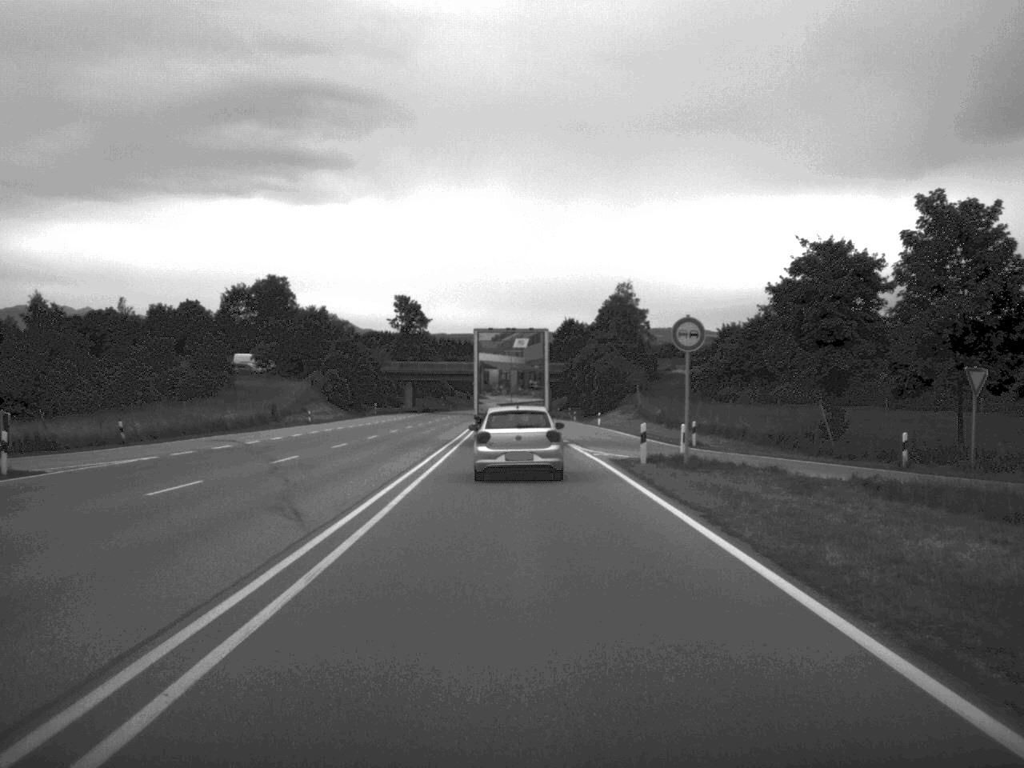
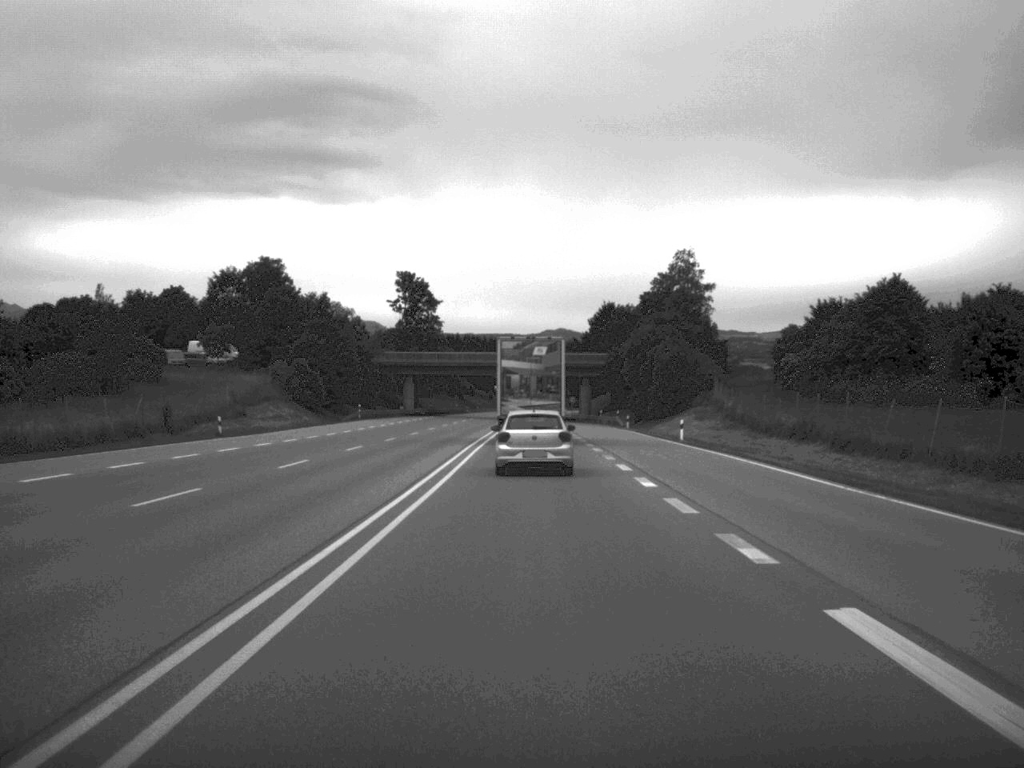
(-0.5, +37.2) m; -1°
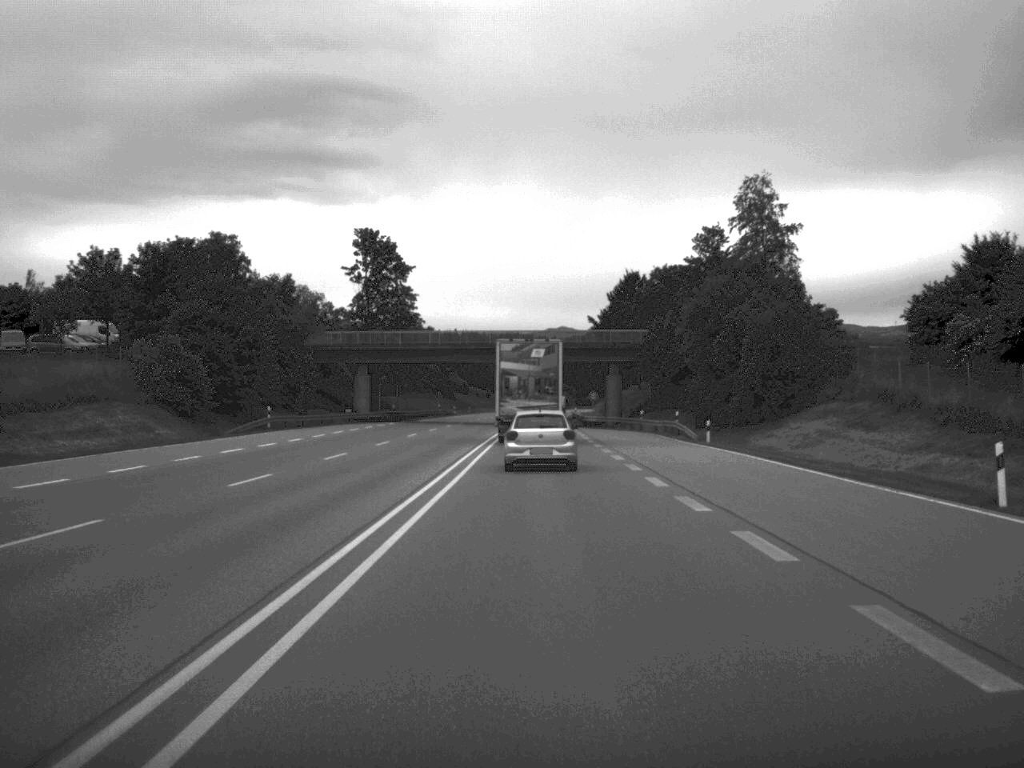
(-0.1, +41.4) m; 0°
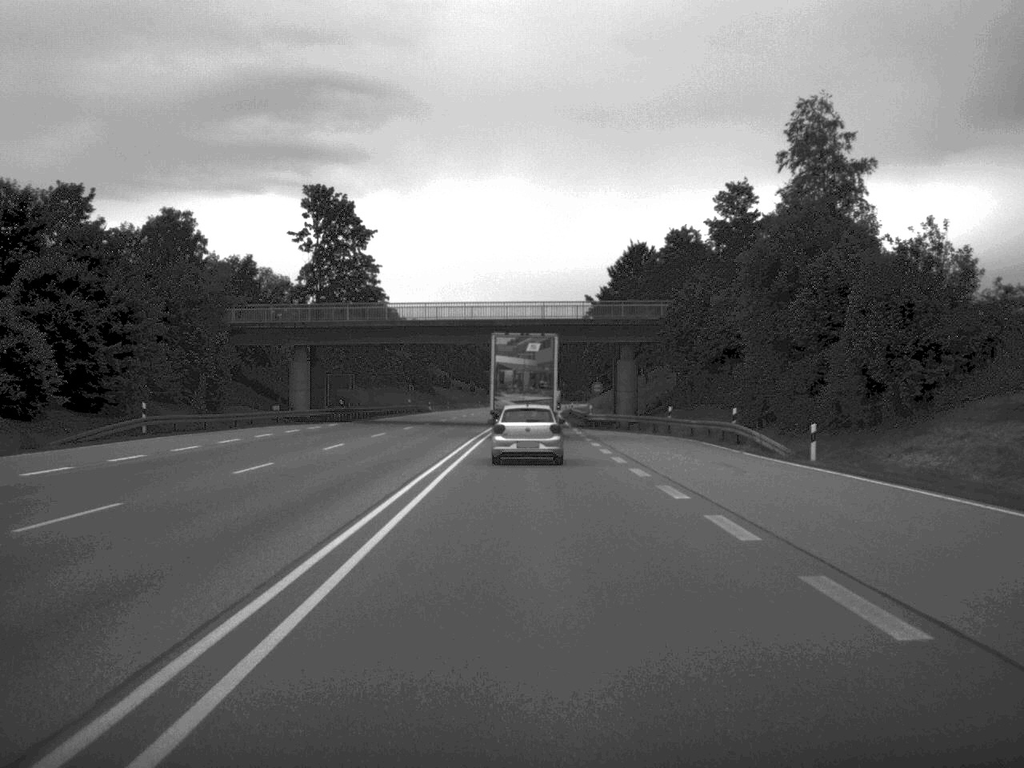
(+0.1, +22.3) m; 0°
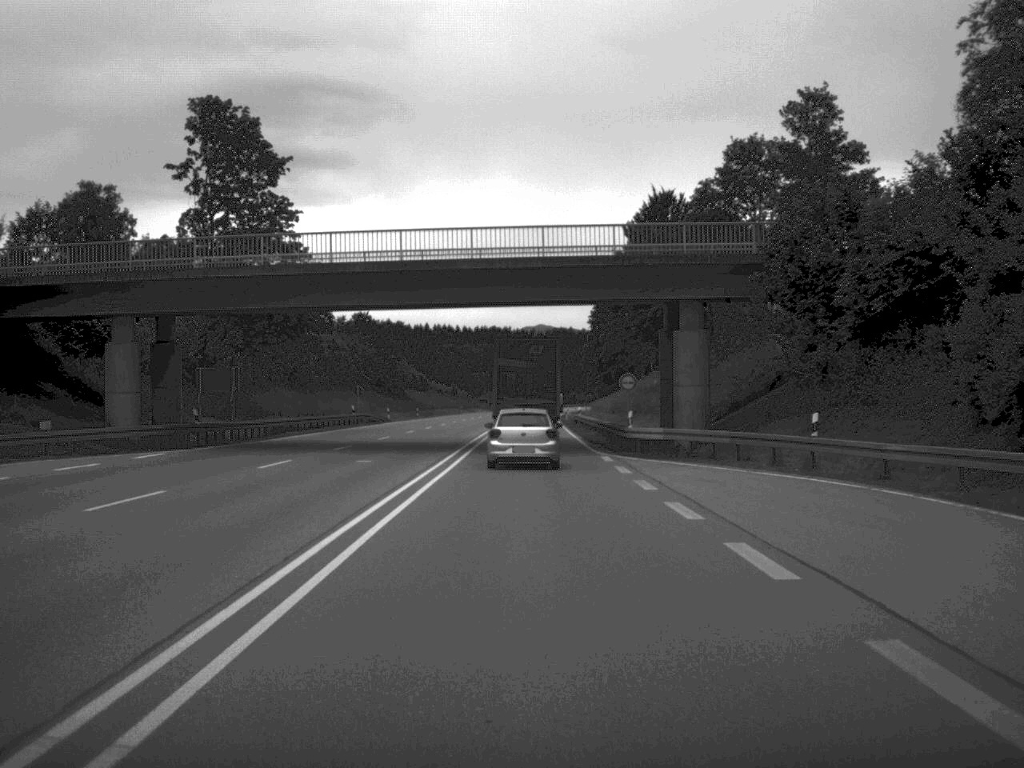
(+0.1, +32.3) m; 0°
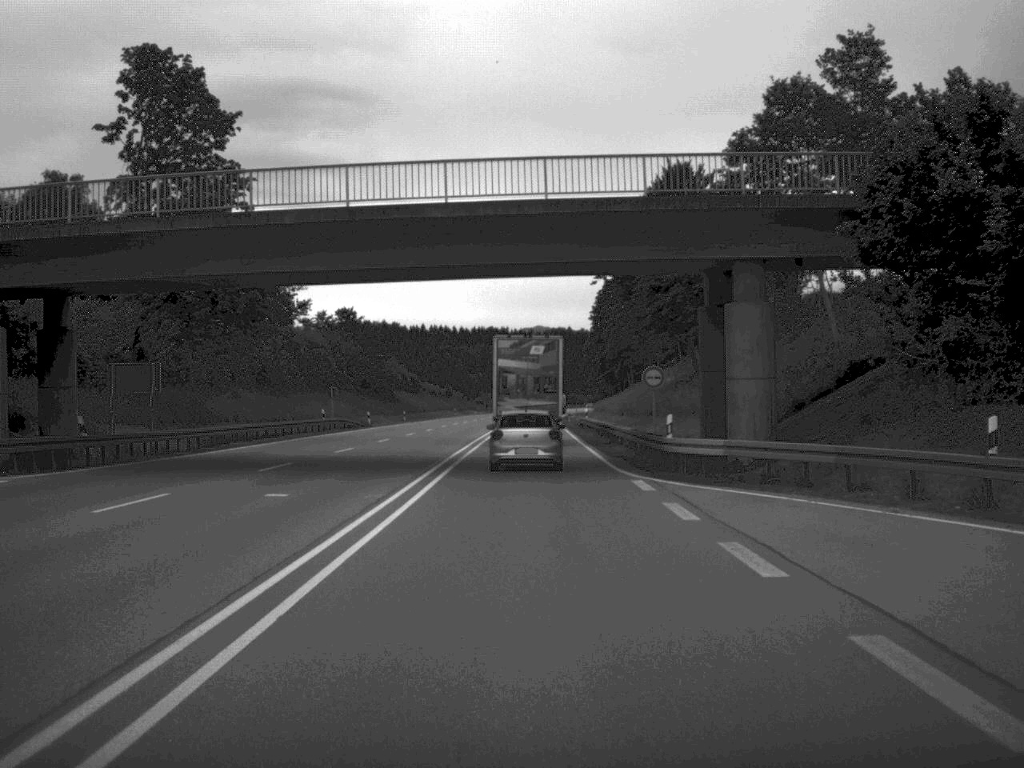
(0.0, +11.5) m; 0°
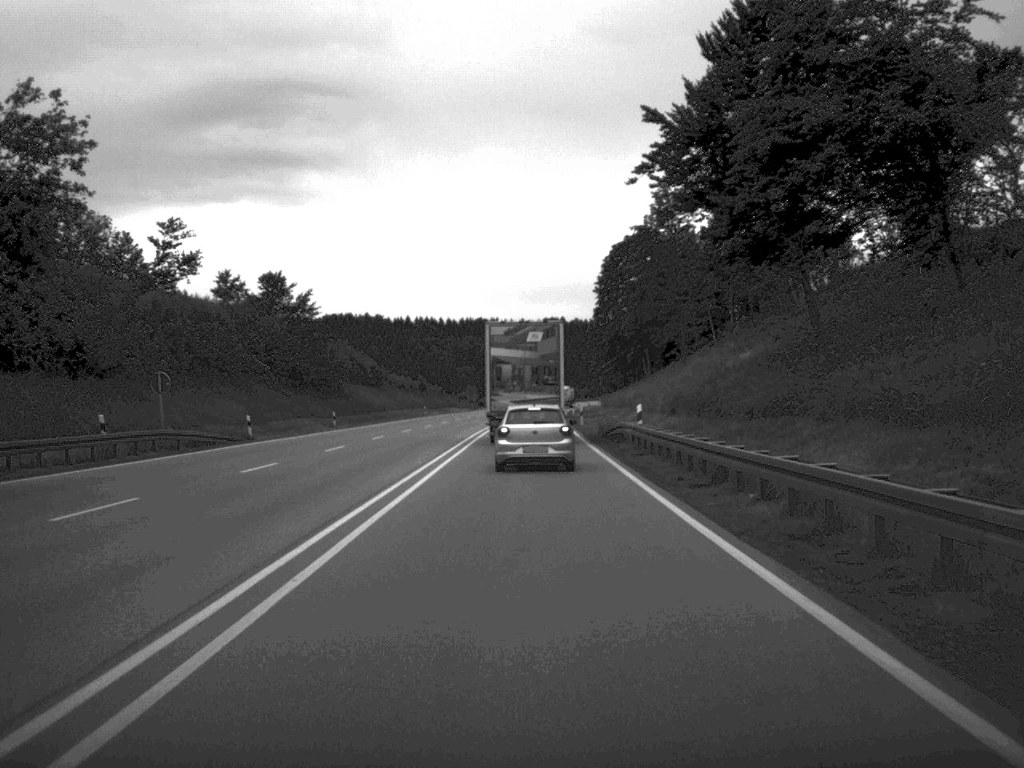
(+0.1, +36.6) m; 0°
